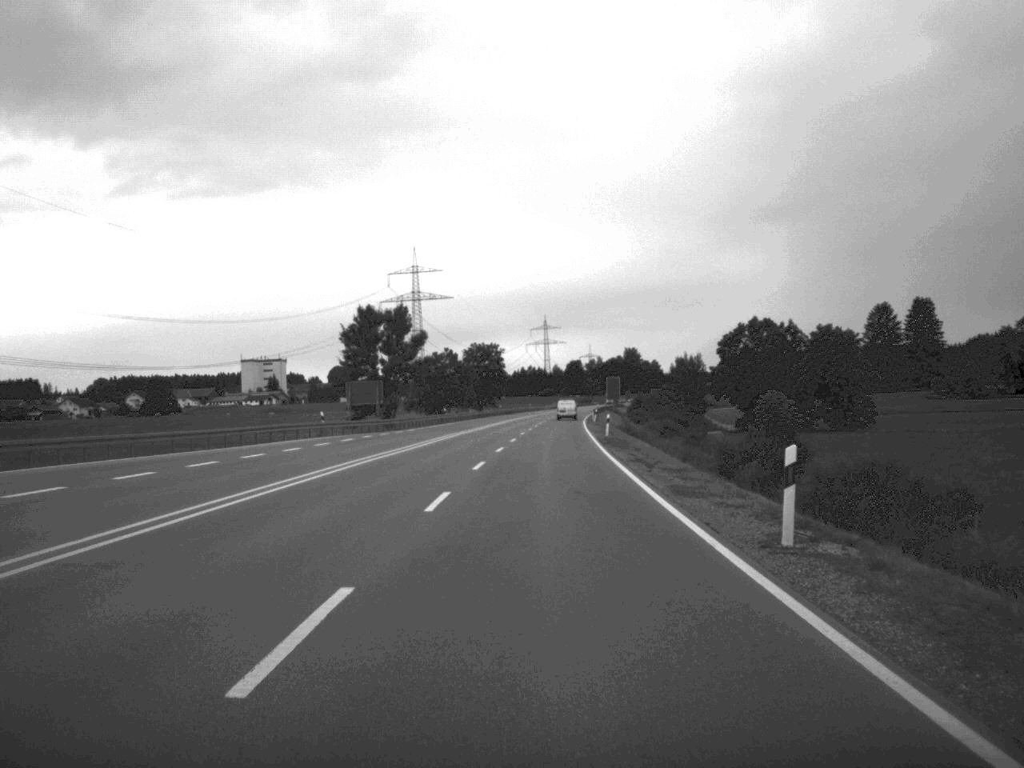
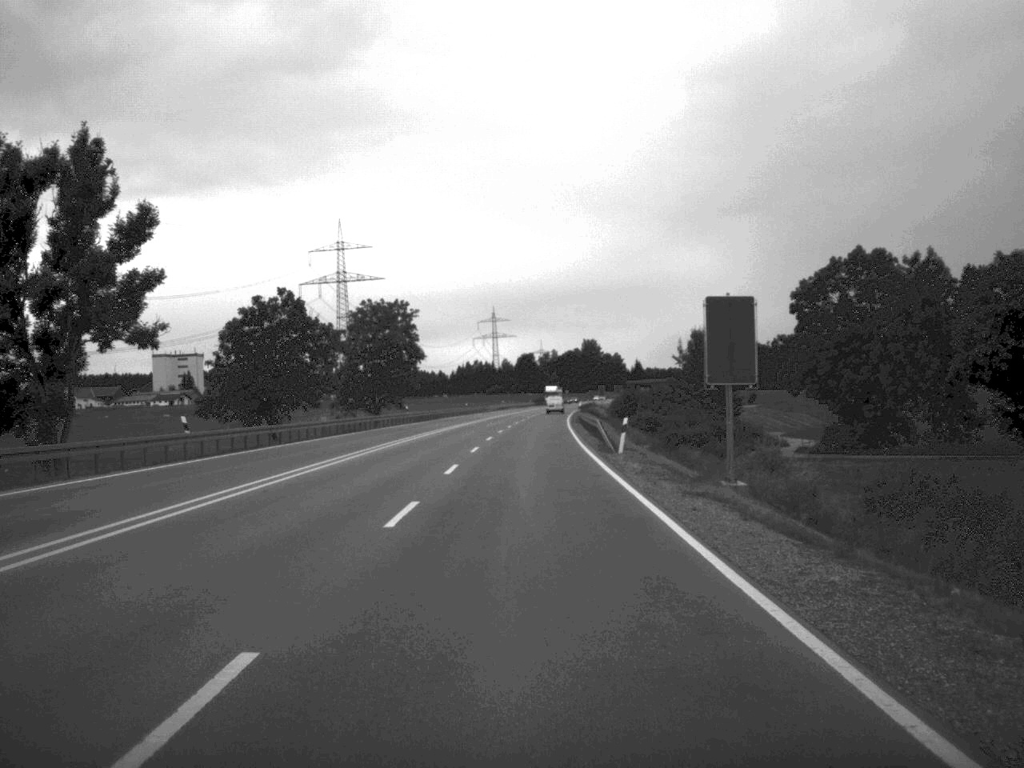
(+1.5, +74.3) m; +2°
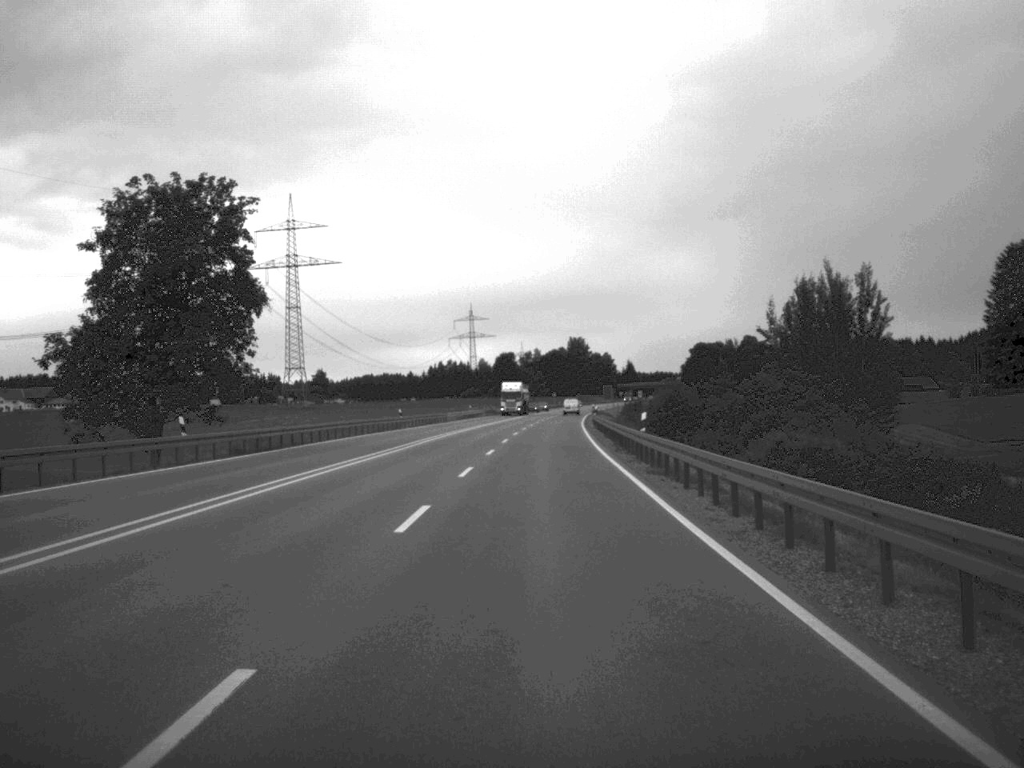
(+0.2, +60.1) m; +1°
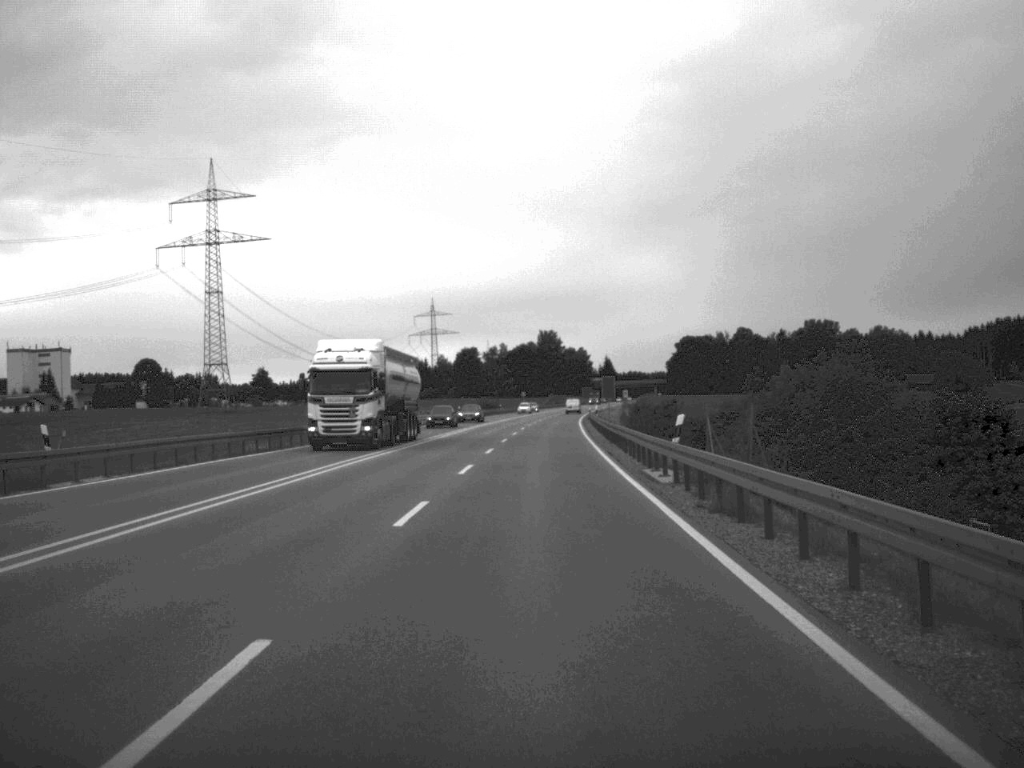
(+0.9, +58.7) m; +1°
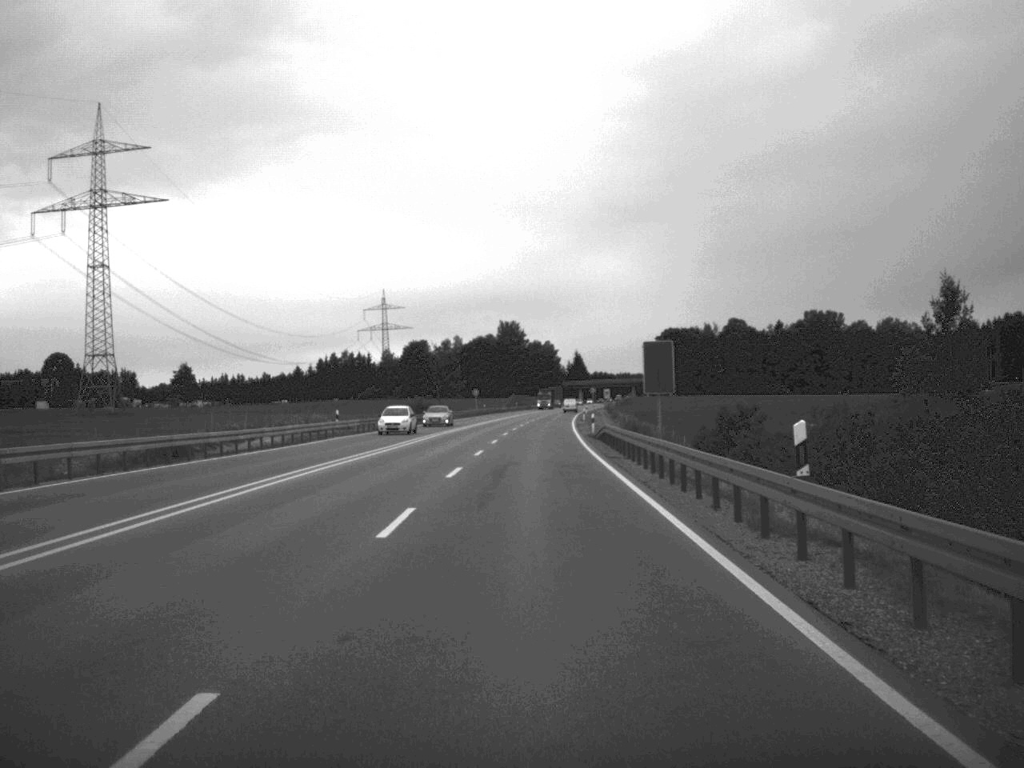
(+0.9, +61.1) m; +2°
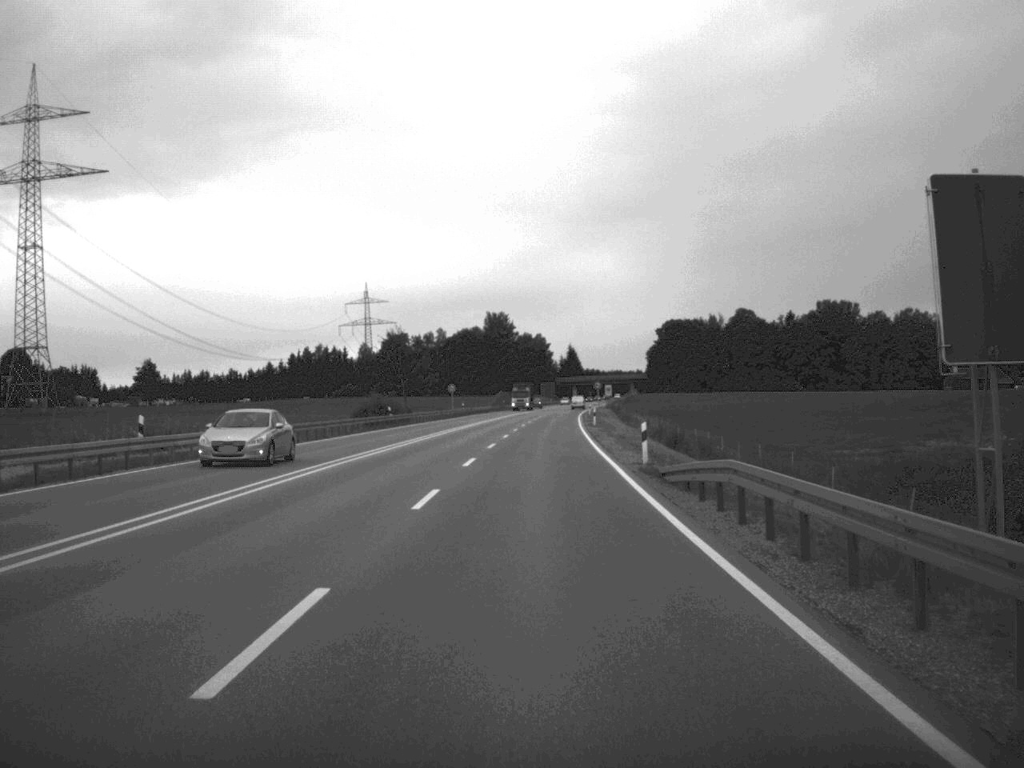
(+0.1, +31.7) m; 0°
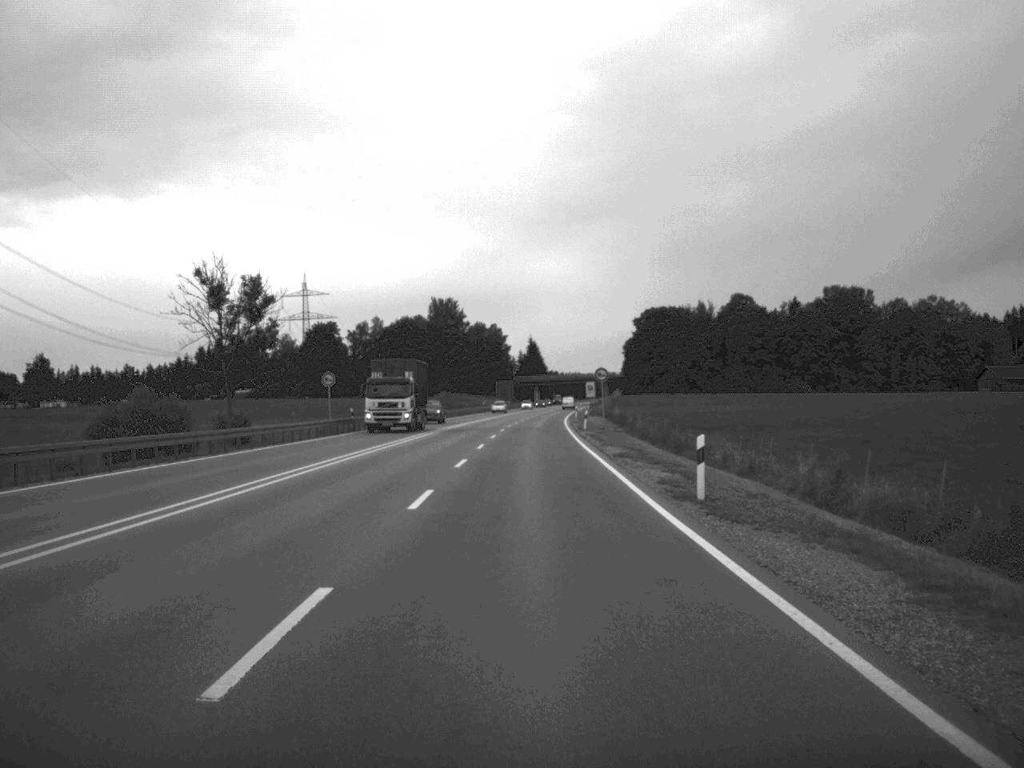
(+0.7, +59.8) m; +2°
